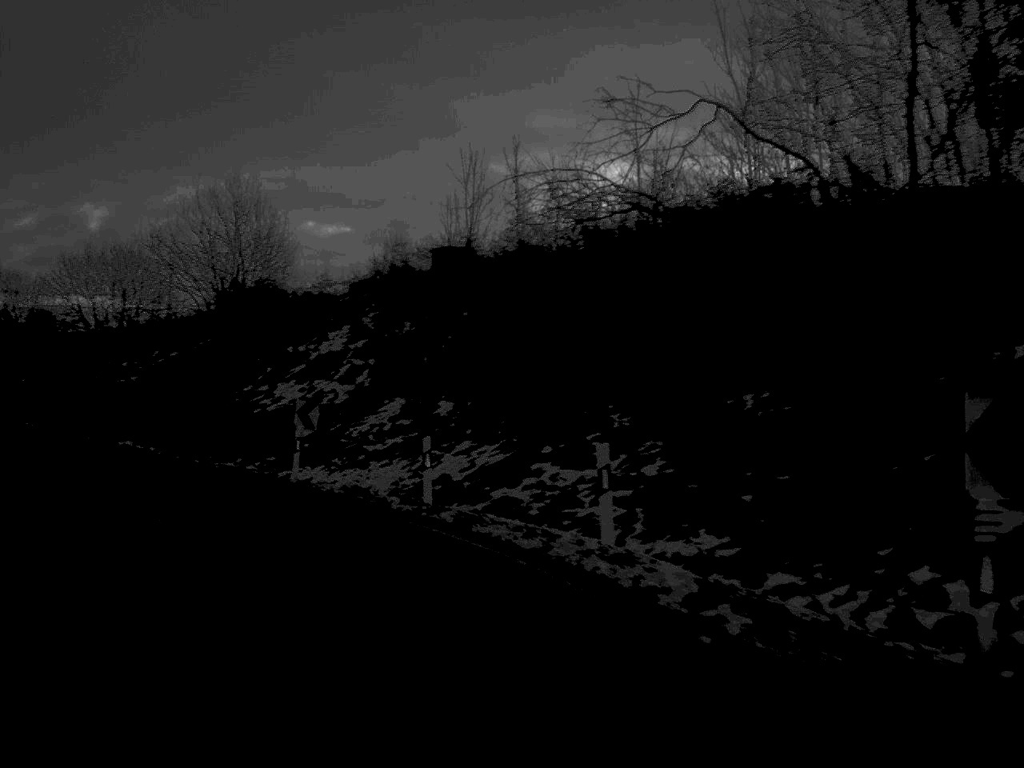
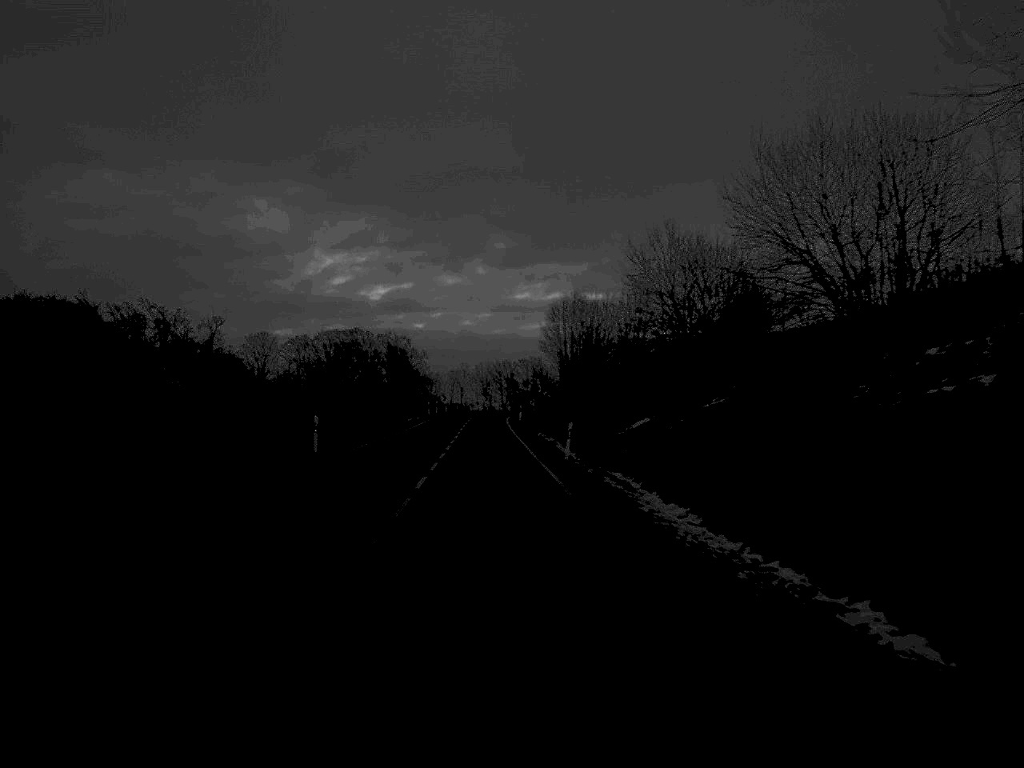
(-11.0, +32.3) m; -32°
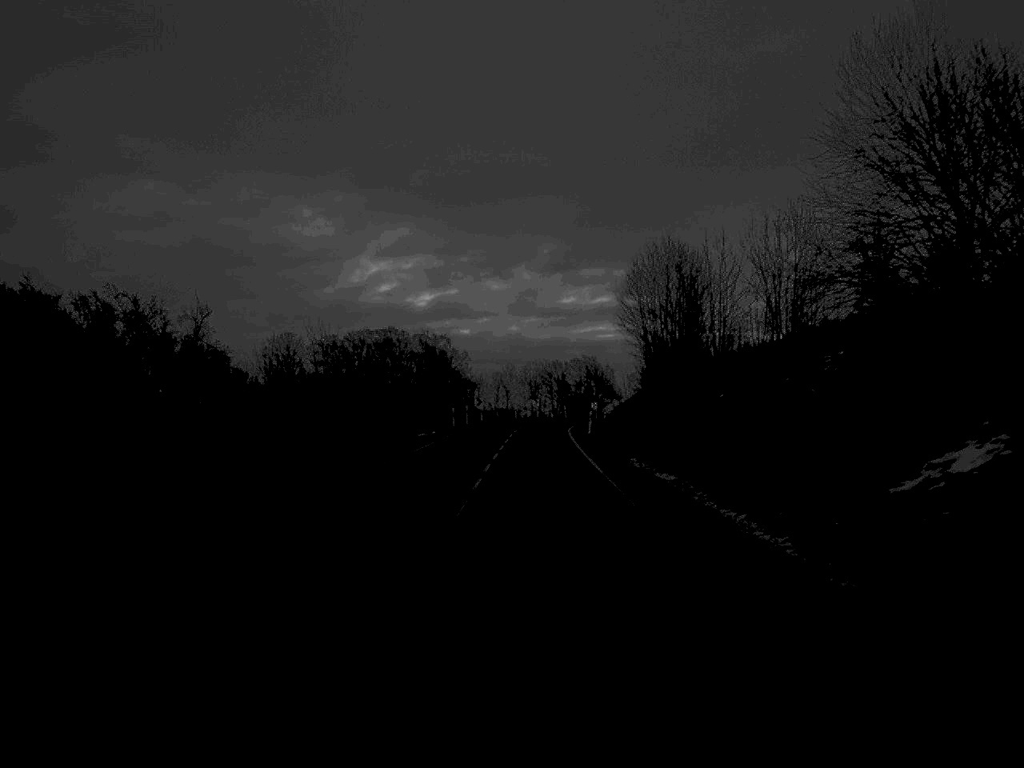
(-0.9, +30.2) m; -2°
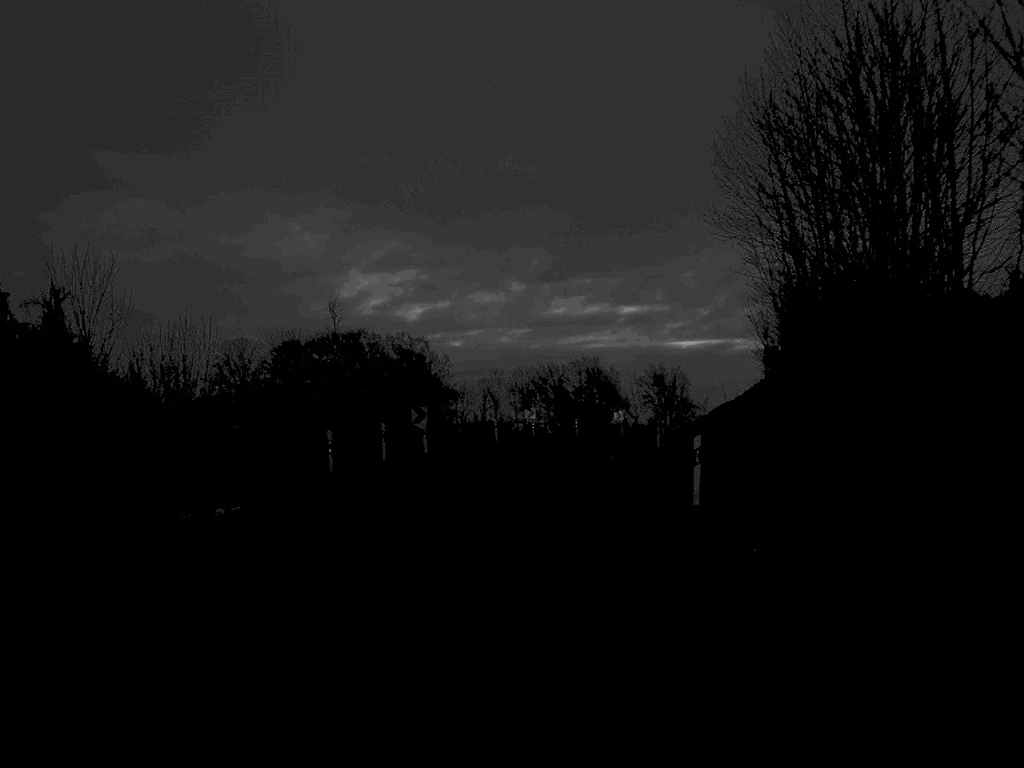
(+0.2, +38.6) m; 0°
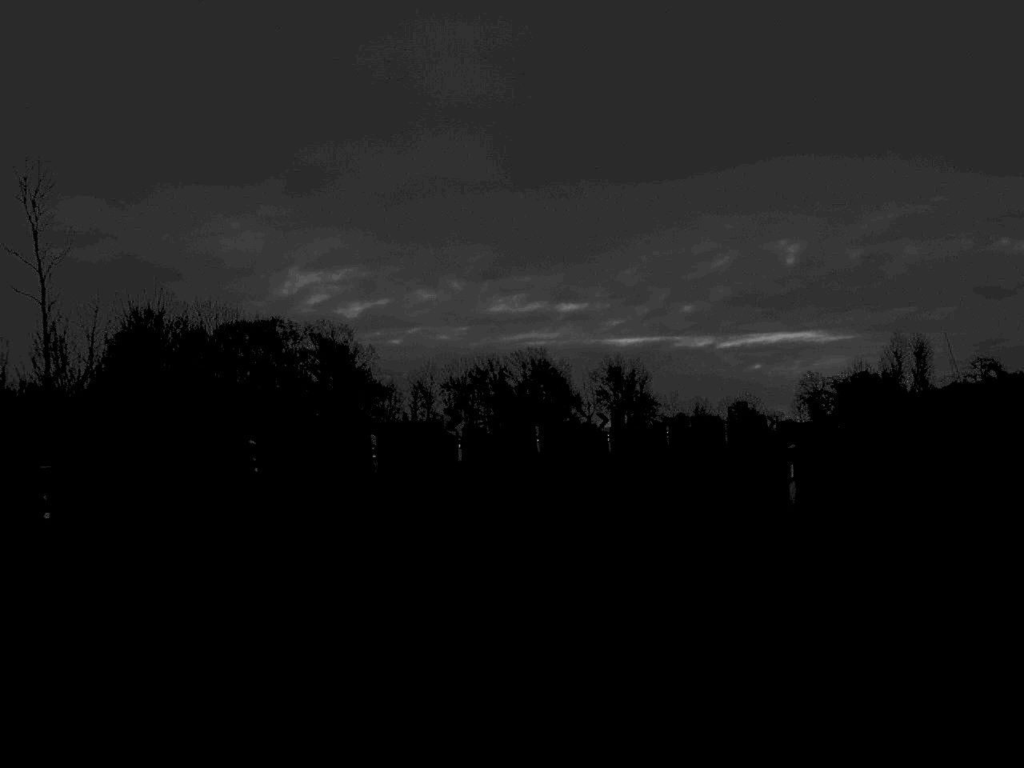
(+0.5, +29.3) m; +3°
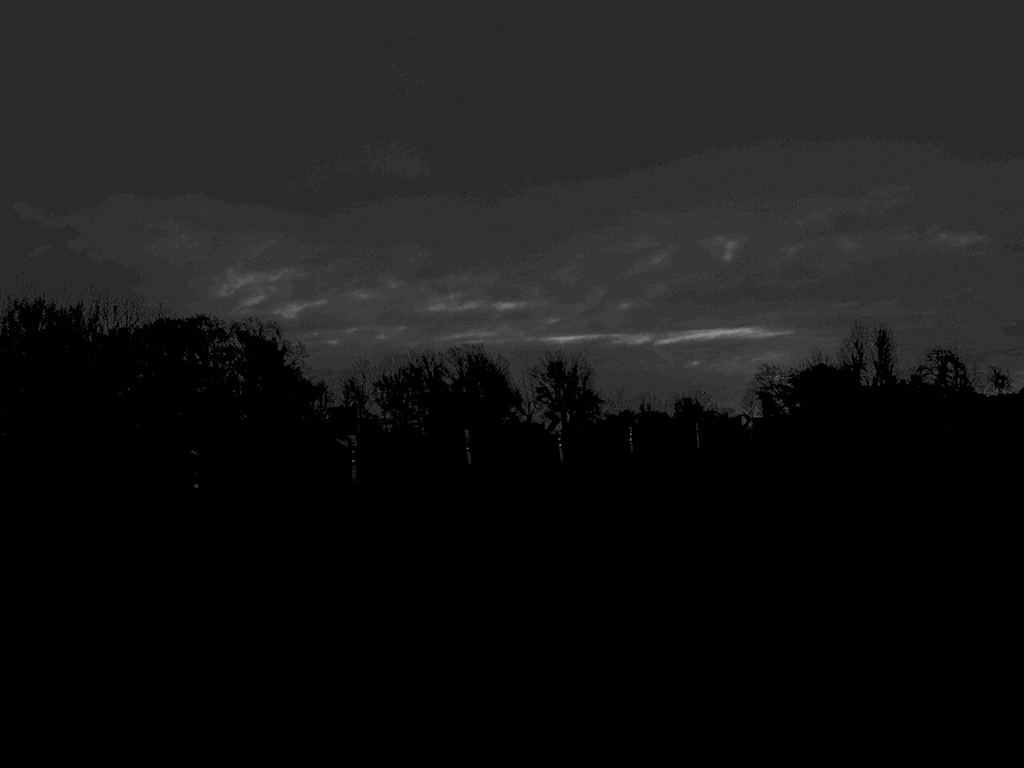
(+0.2, +9.7) m; +3°
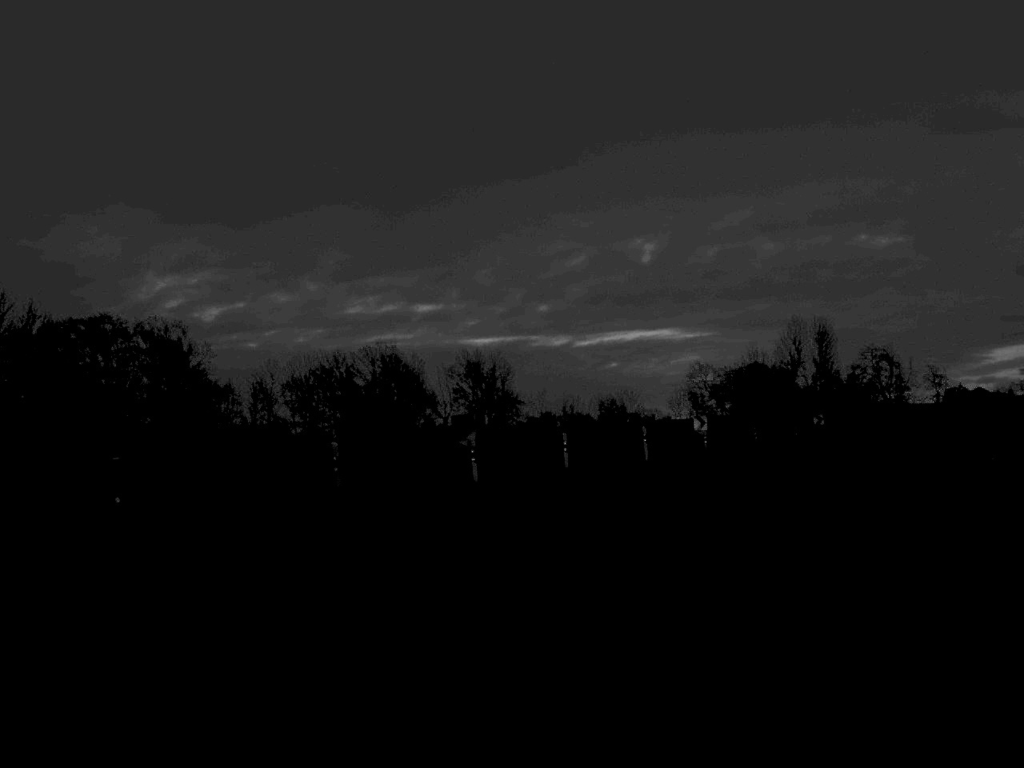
(+0.3, +9.2) m; +4°
